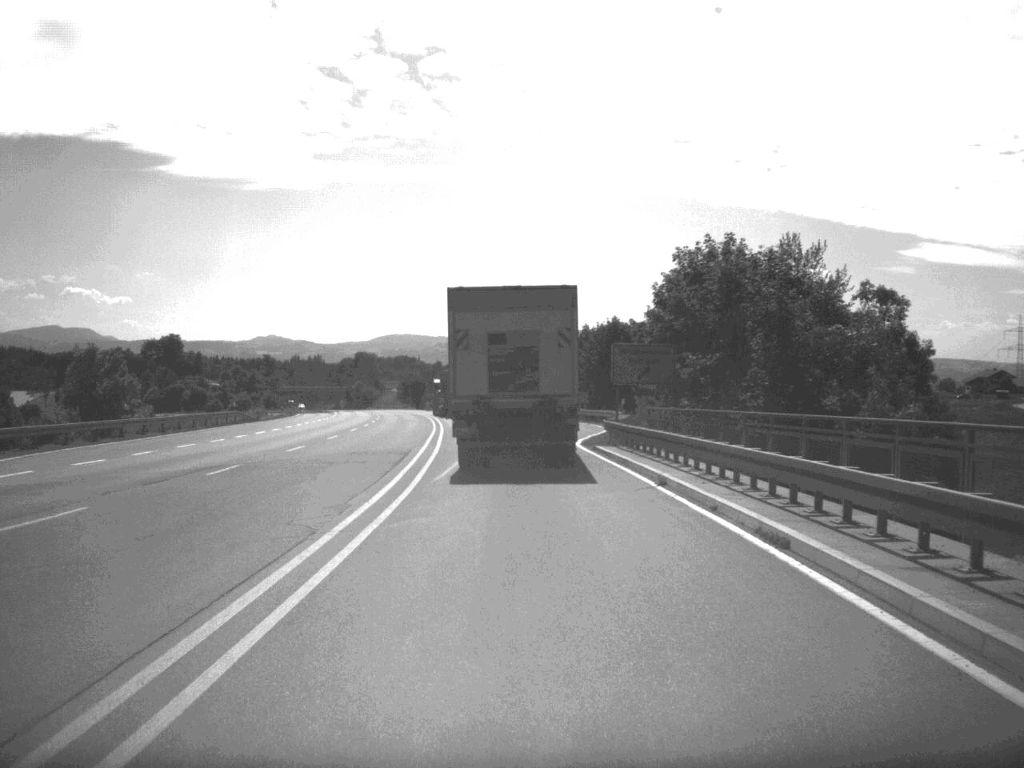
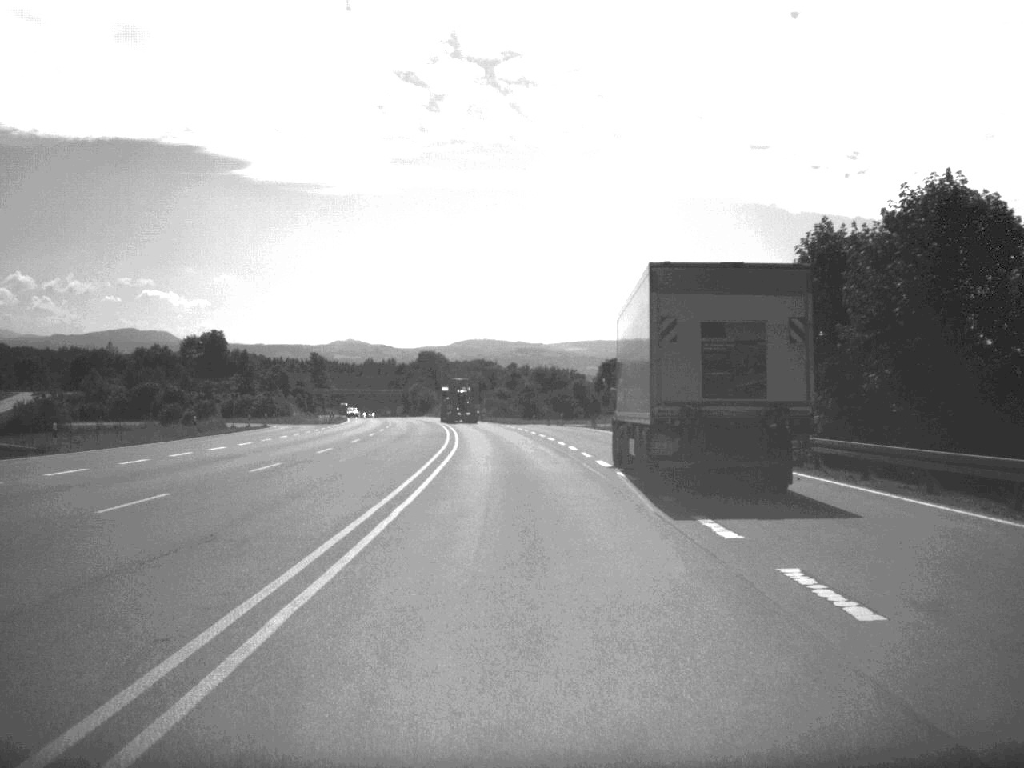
(-1.9, +55.1) m; -4°
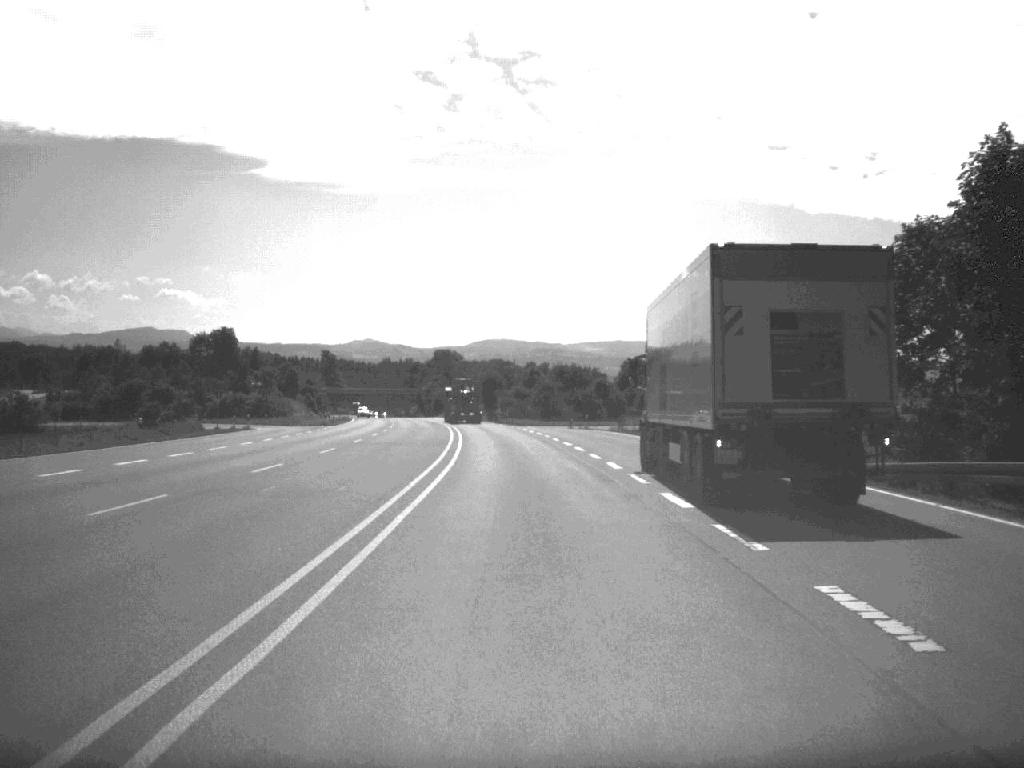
(-0.1, +12.5) m; -1°
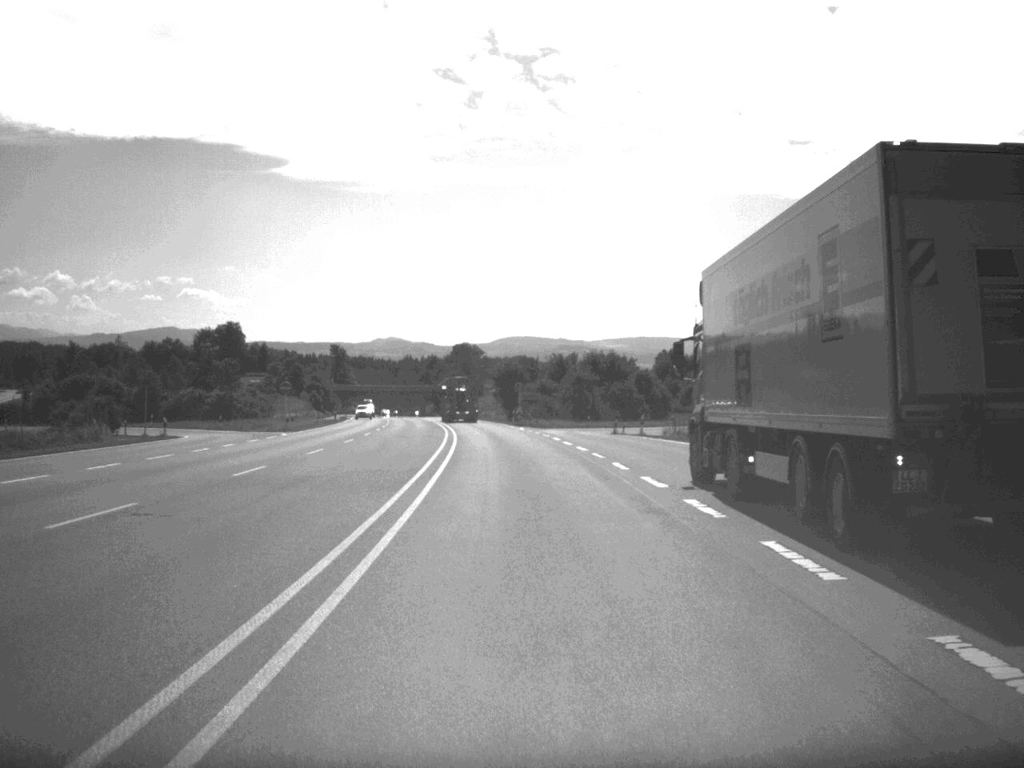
(-0.3, +25.7) m; -1°
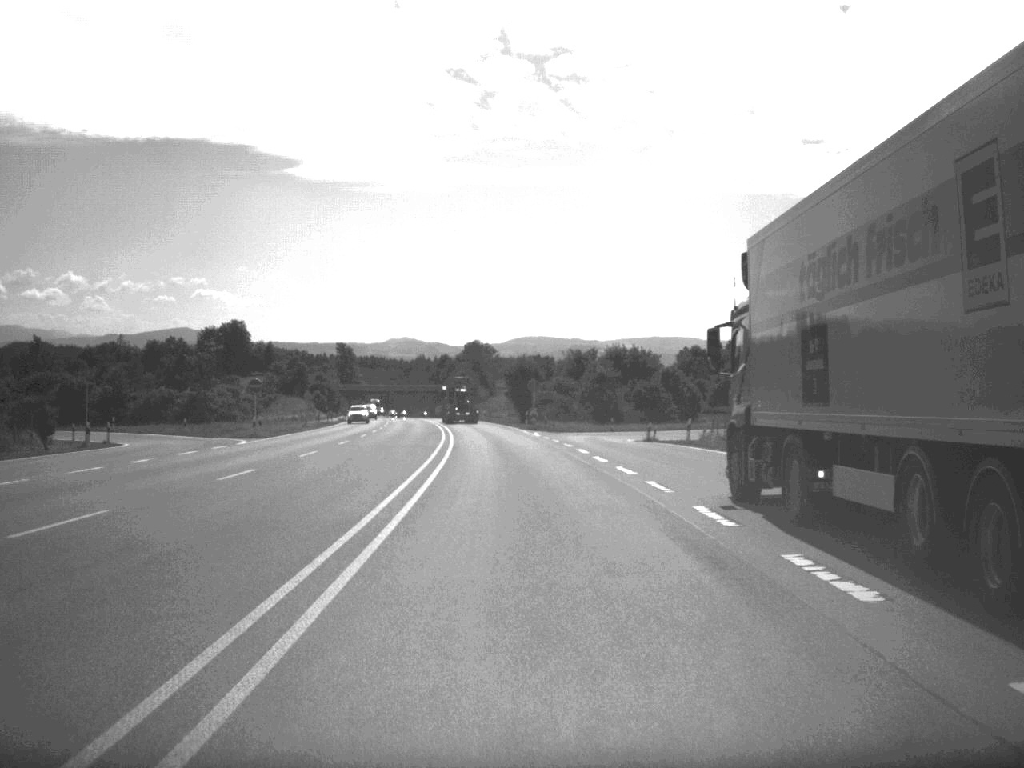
(-0.1, +13.0) m; -1°
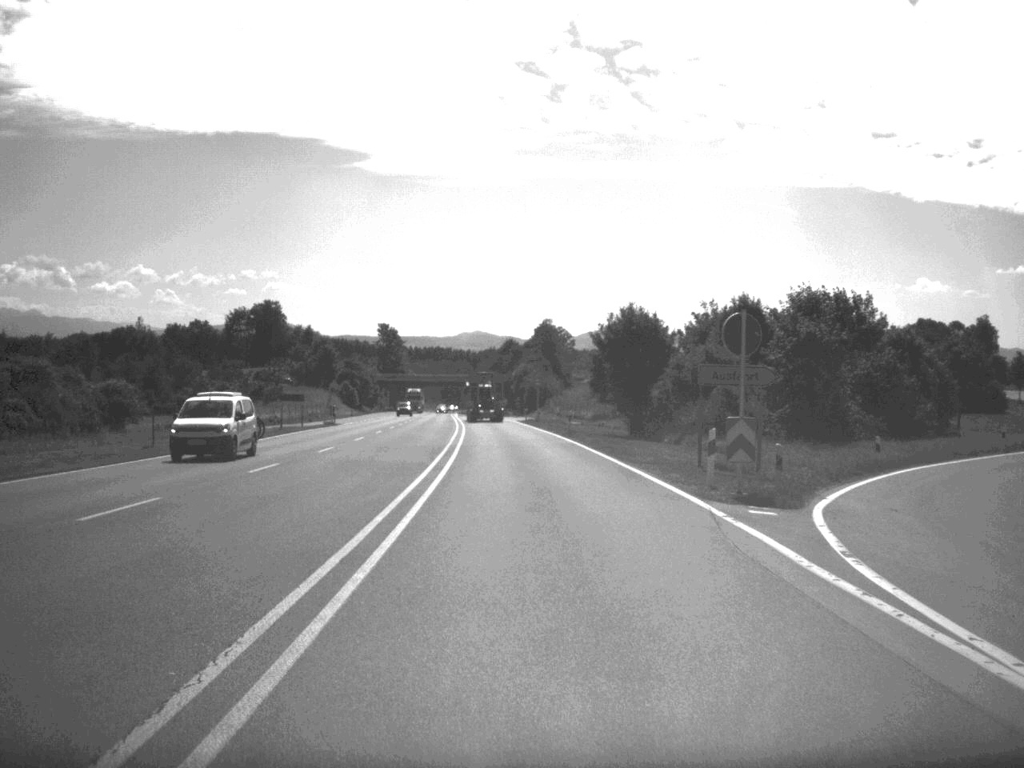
(-1.9, +57.0) m; -3°
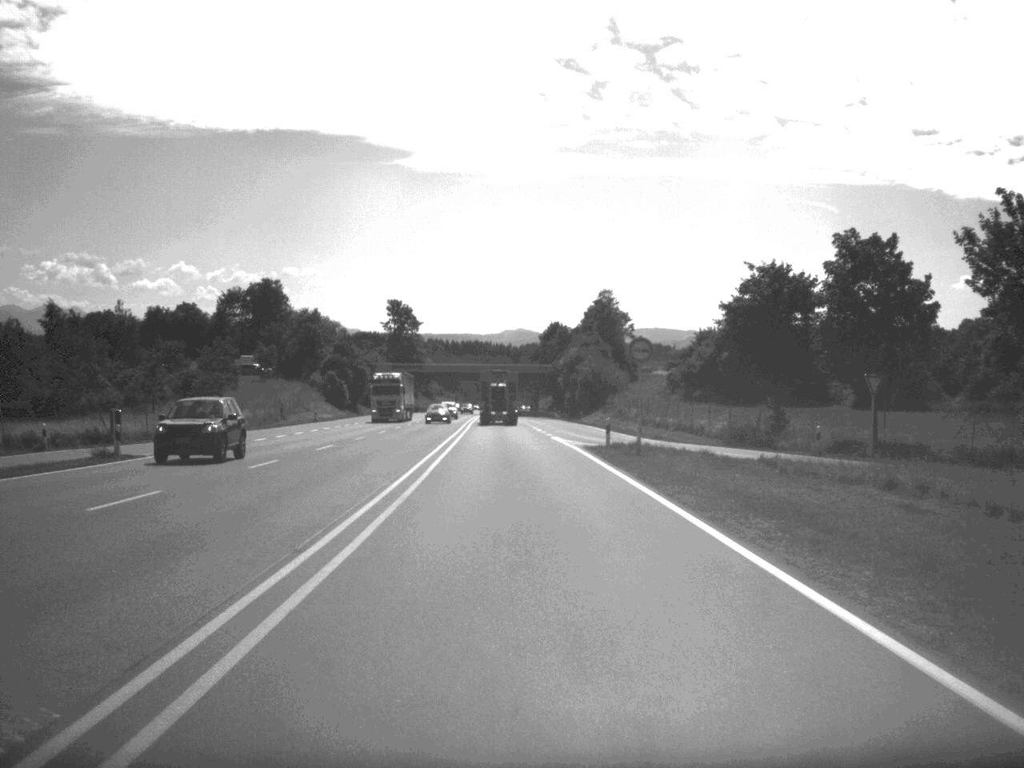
(-1.2, +57.8) m; -2°
